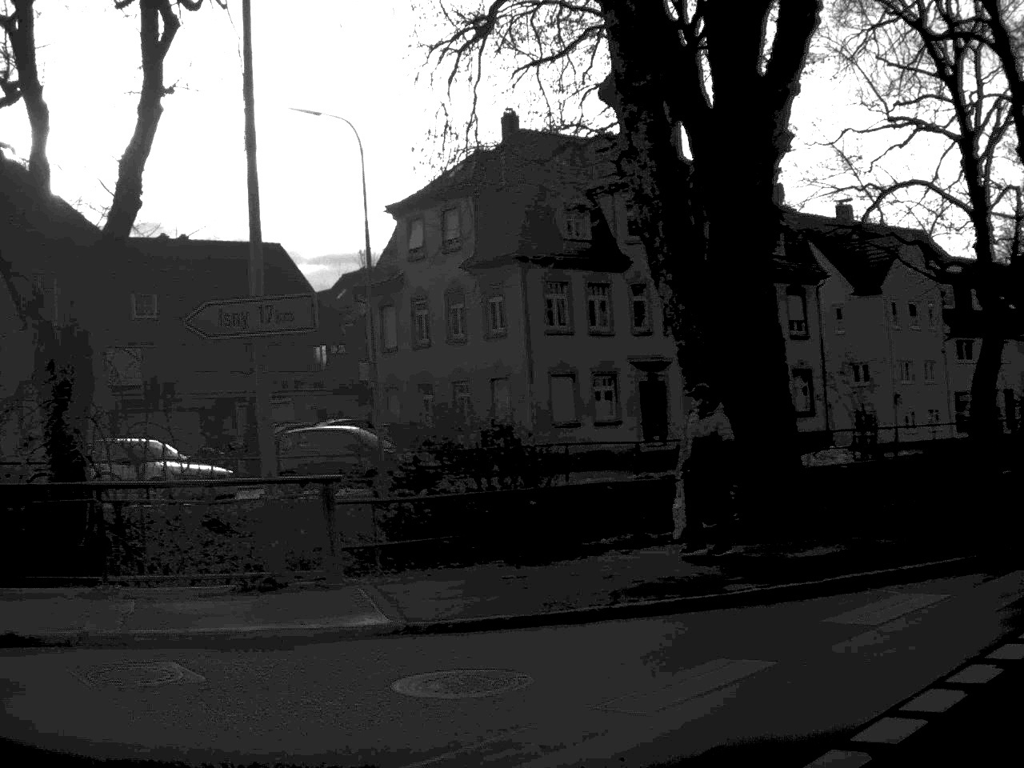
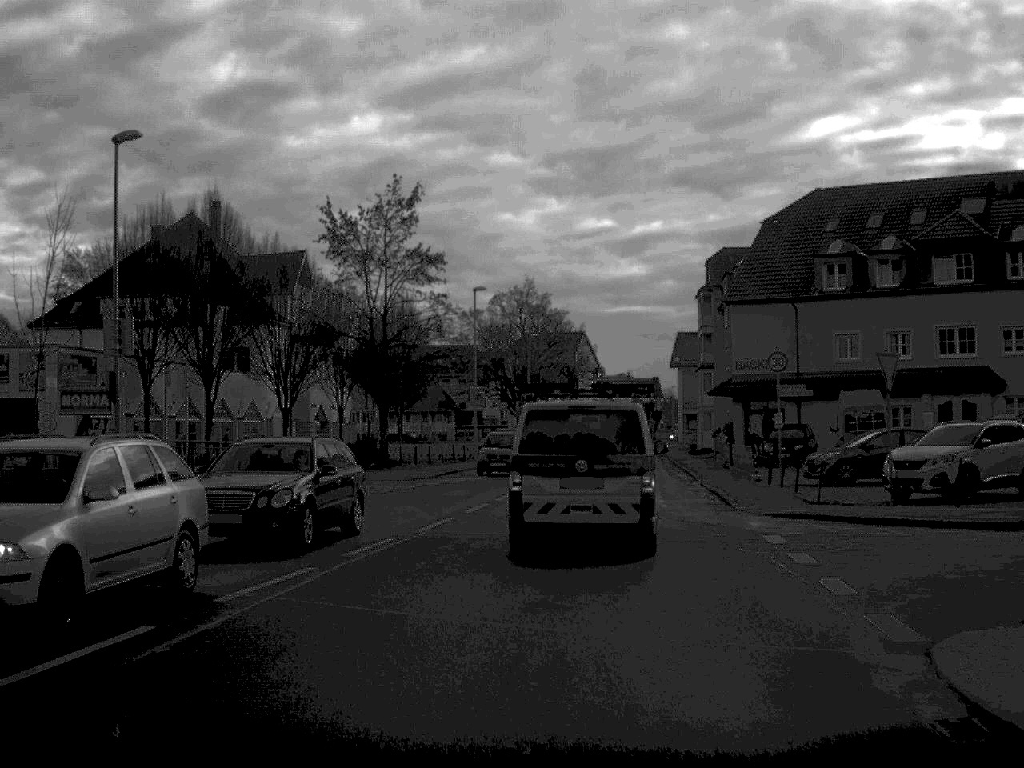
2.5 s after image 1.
(-8.7, +7.8) m; -69°
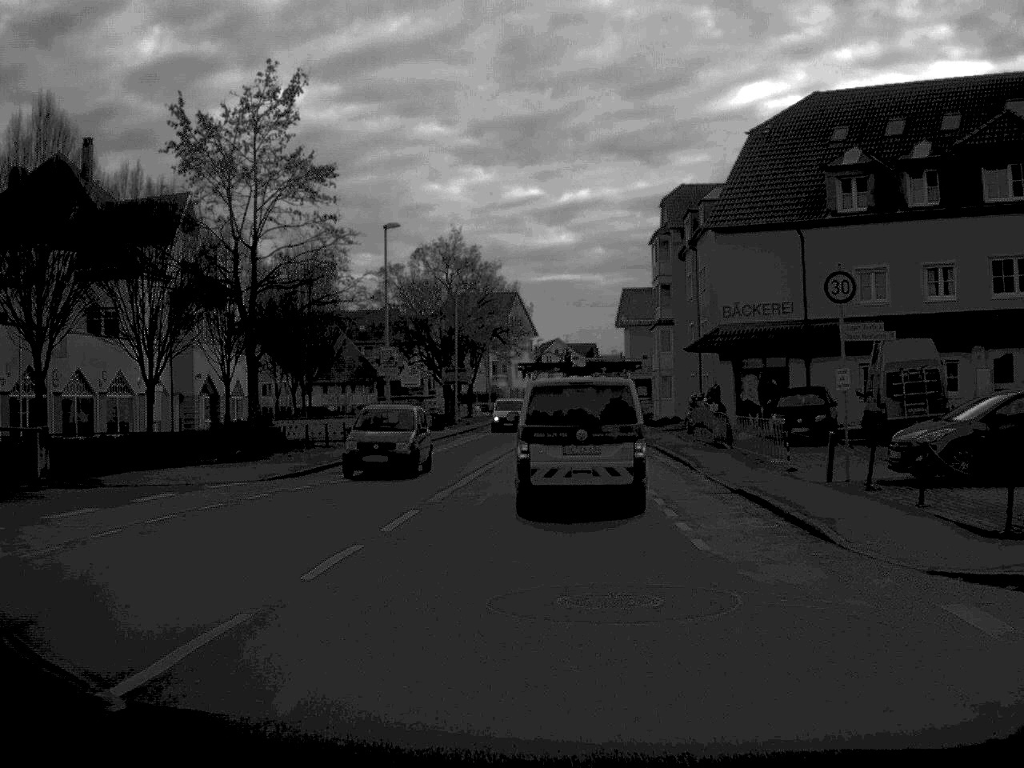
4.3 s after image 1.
(+0.2, +13.0) m; +3°
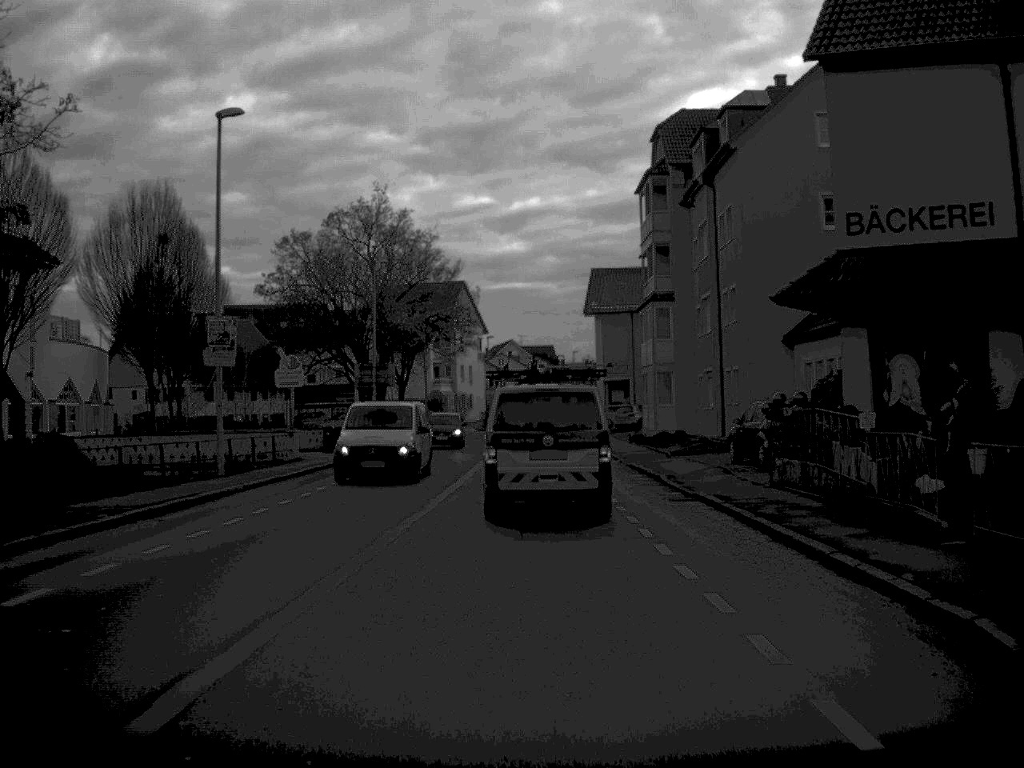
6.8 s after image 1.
(+0.5, +22.0) m; +2°
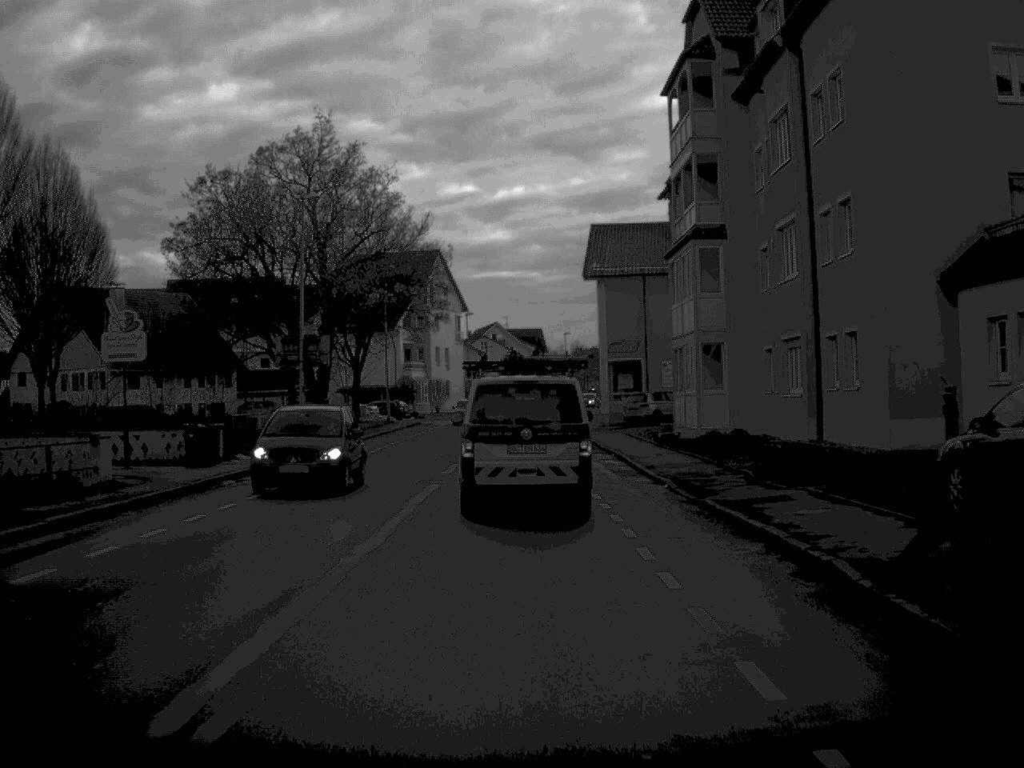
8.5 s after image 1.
(+0.1, +17.0) m; 0°
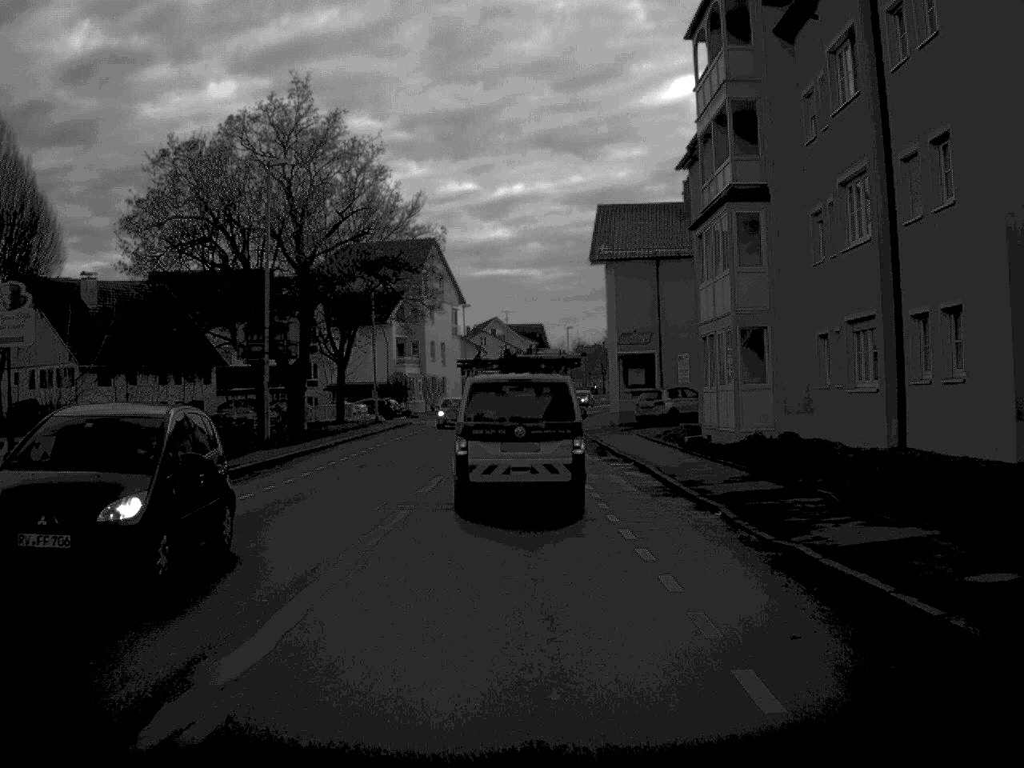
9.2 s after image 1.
(0.0, +6.3) m; 0°
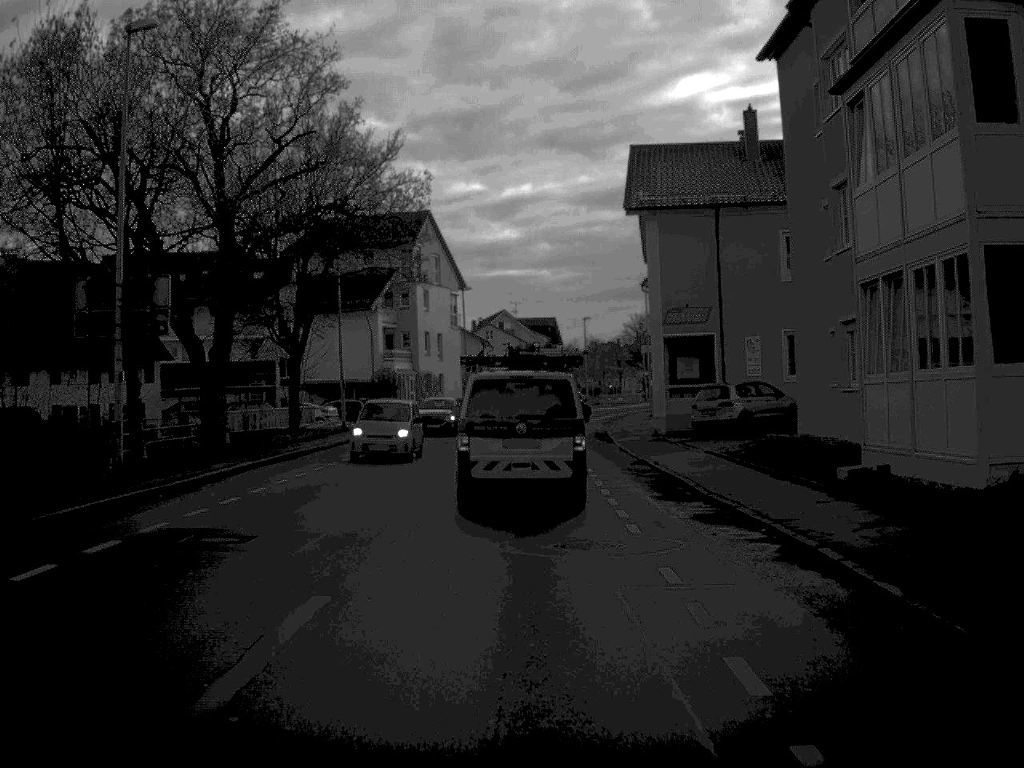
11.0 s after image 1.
(-0.1, +15.6) m; -1°
